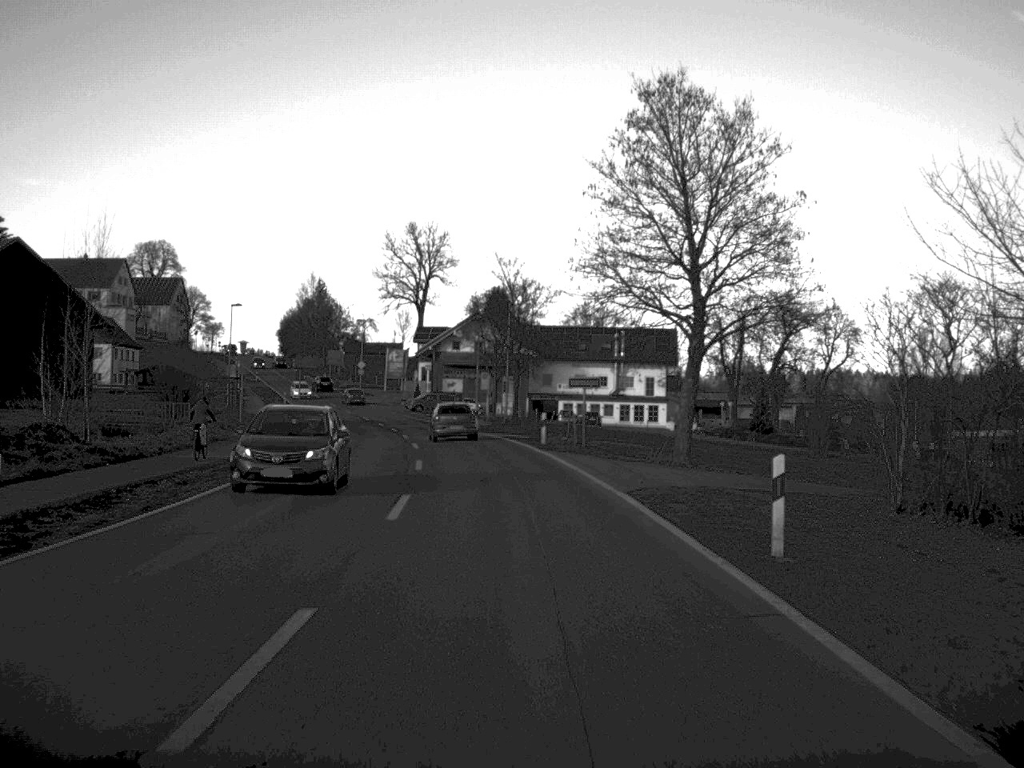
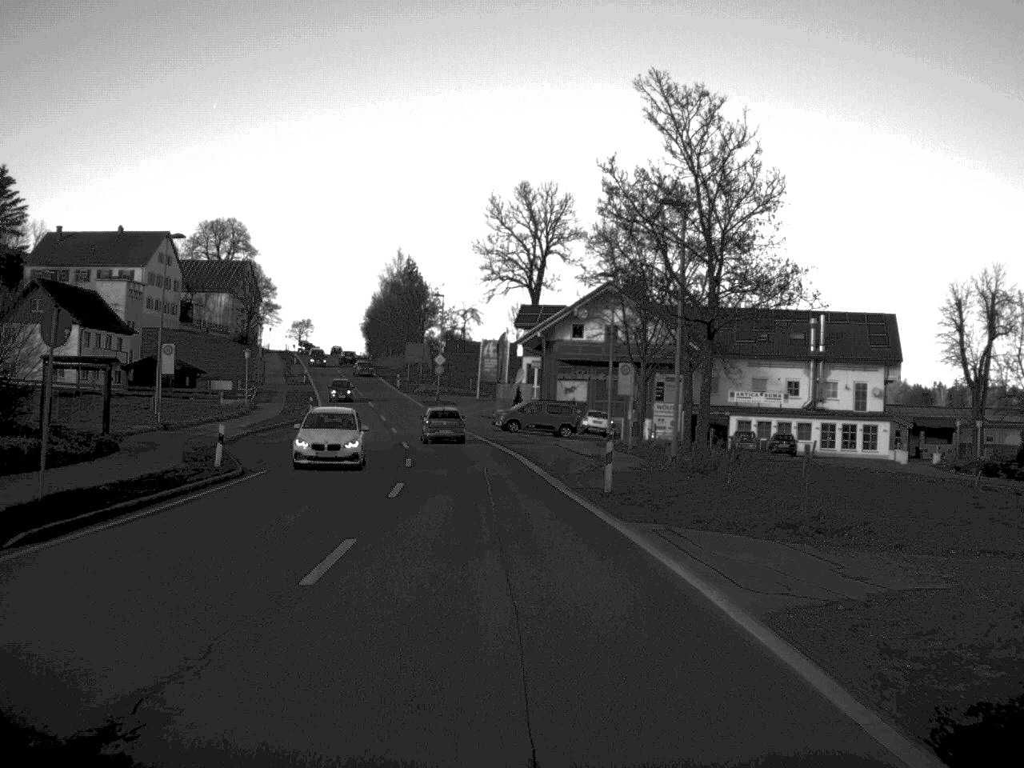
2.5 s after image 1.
(-1.7, +41.7) m; -6°
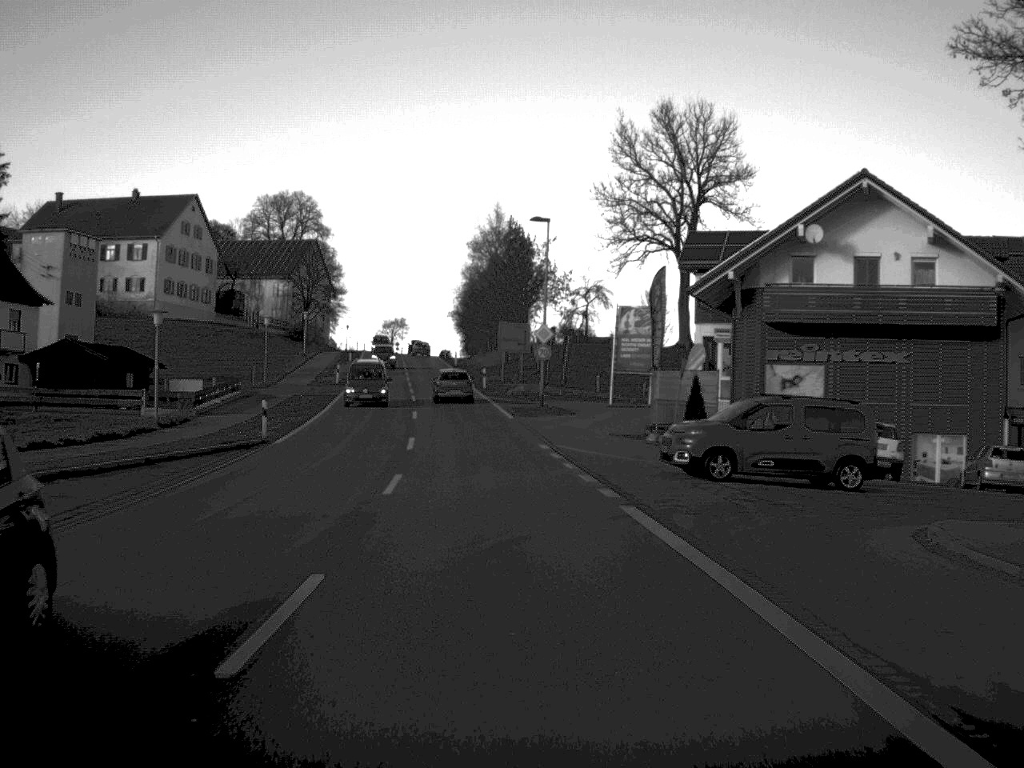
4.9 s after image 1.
(-1.9, +40.4) m; -6°
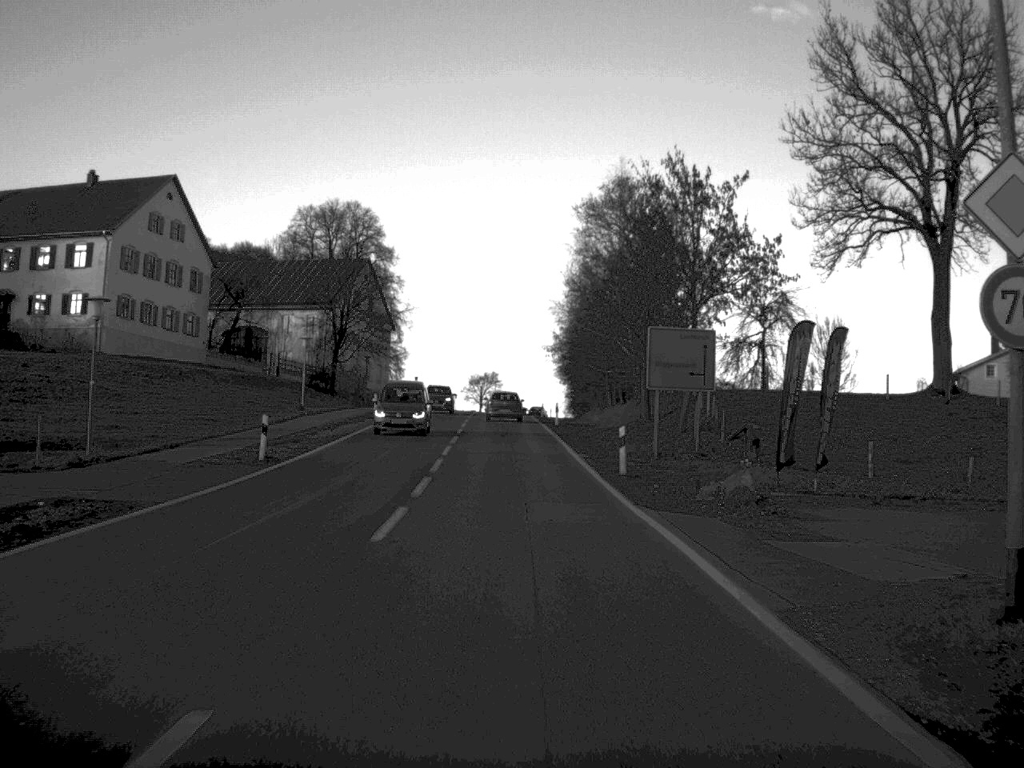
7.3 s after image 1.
(-1.9, +42.4) m; -5°
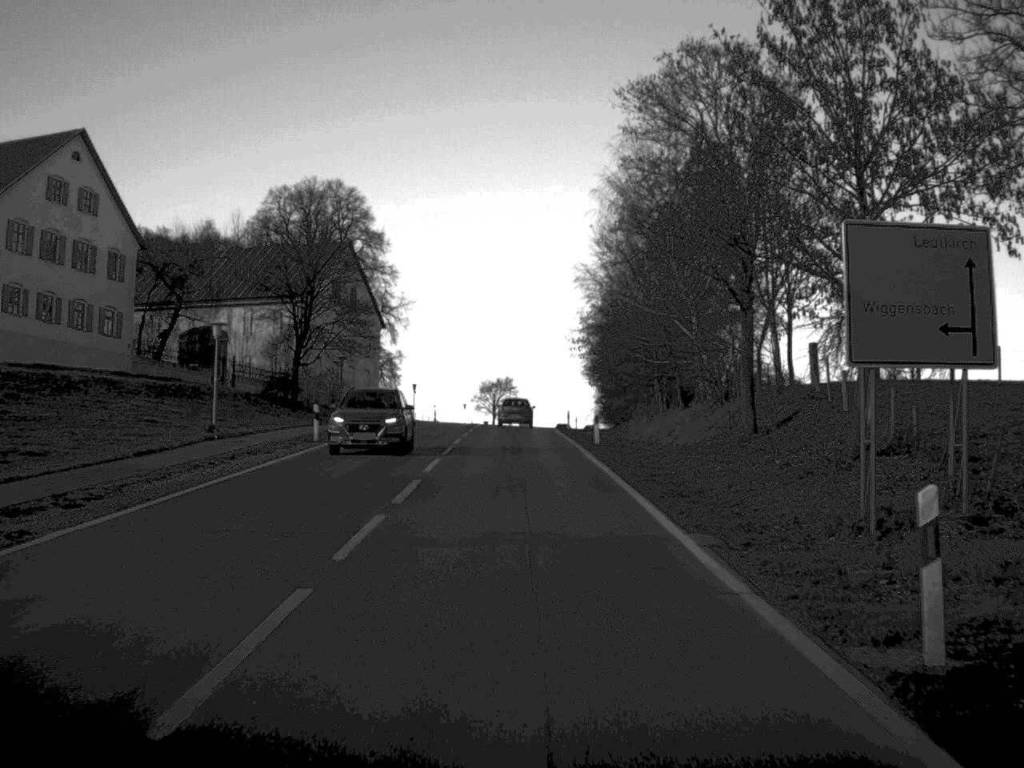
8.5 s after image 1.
(-0.1, +20.9) m; -1°
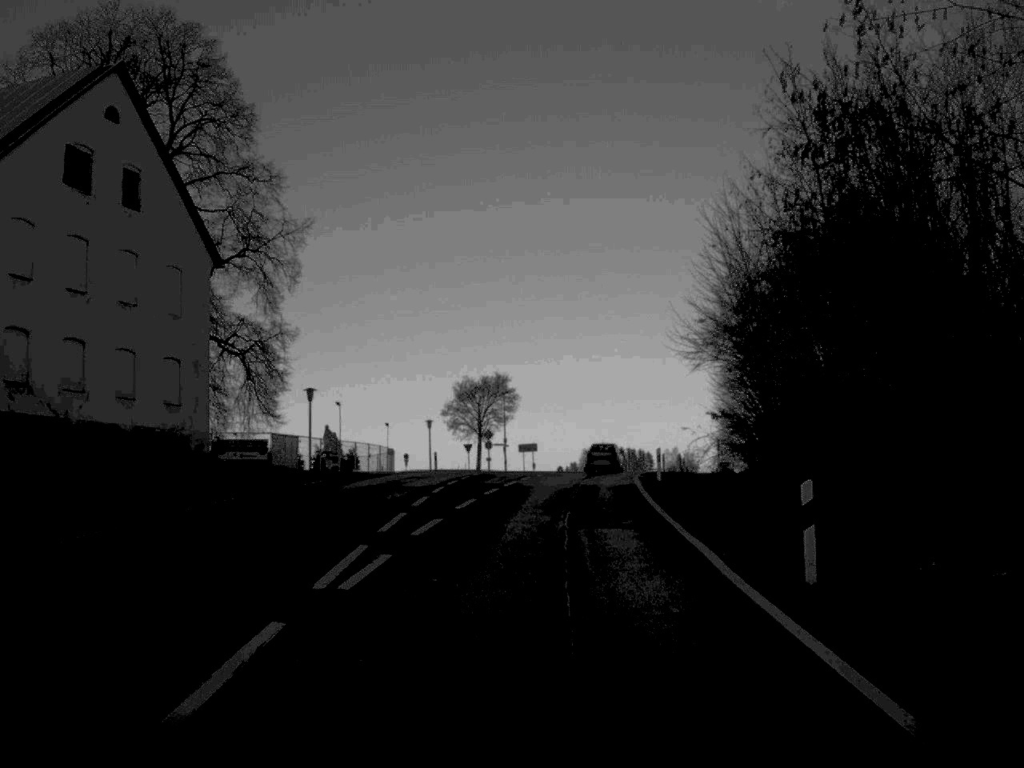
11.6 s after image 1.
(-0.5, +55.9) m; 0°
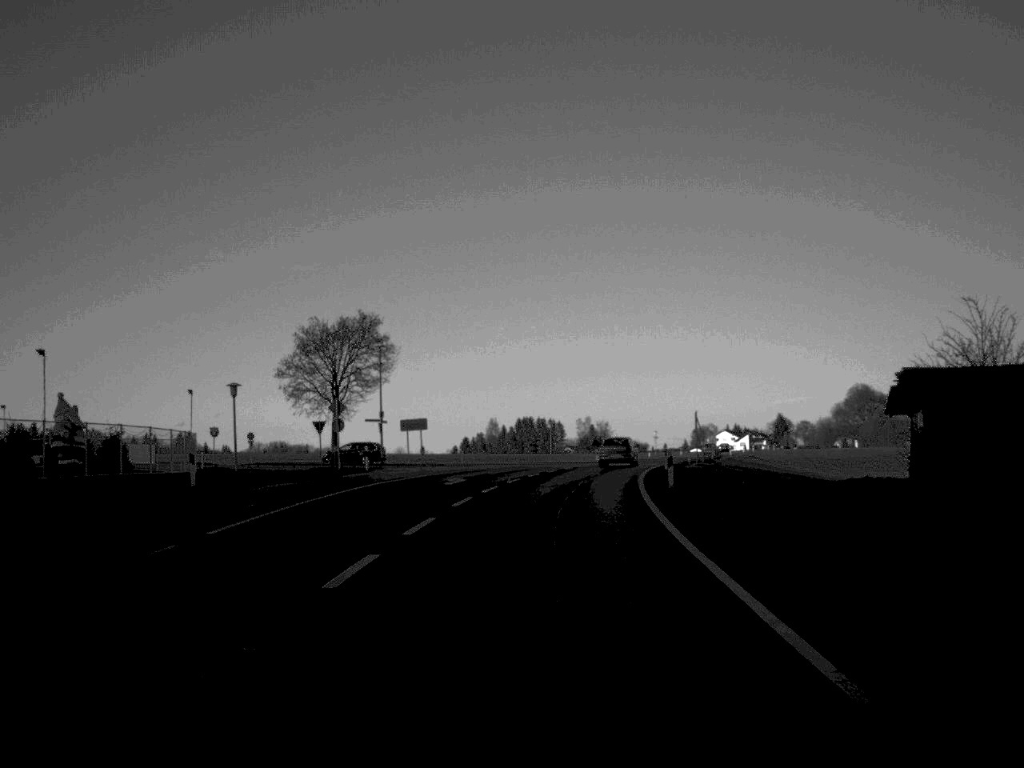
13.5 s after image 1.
(+1.3, +36.1) m; +4°
